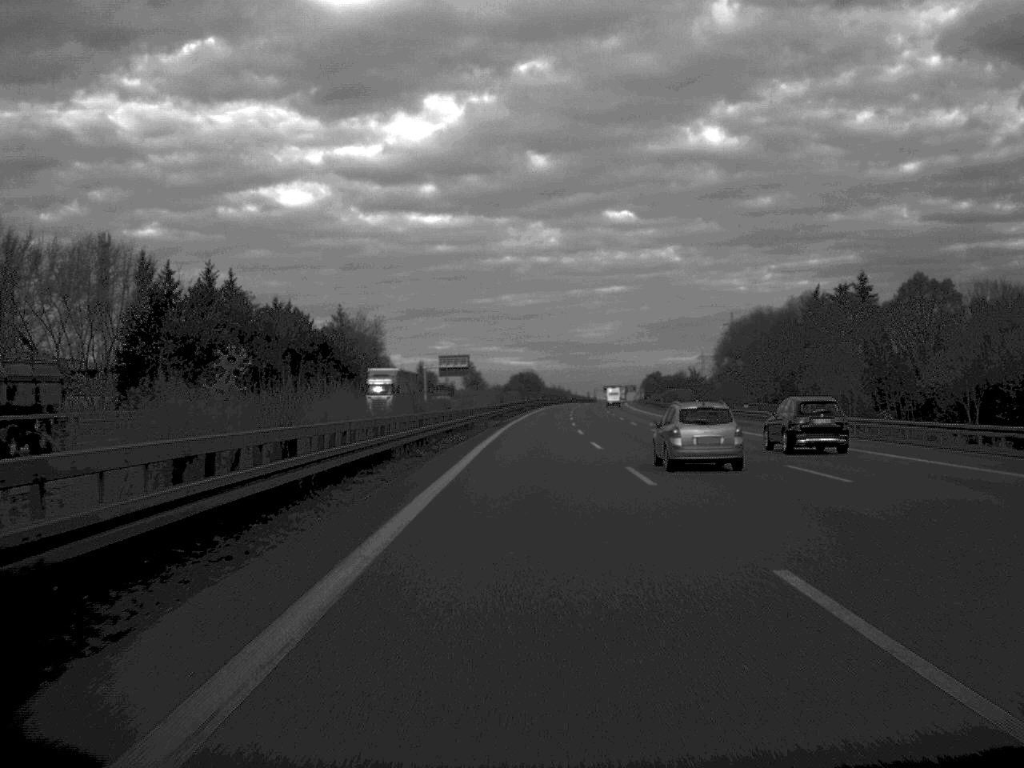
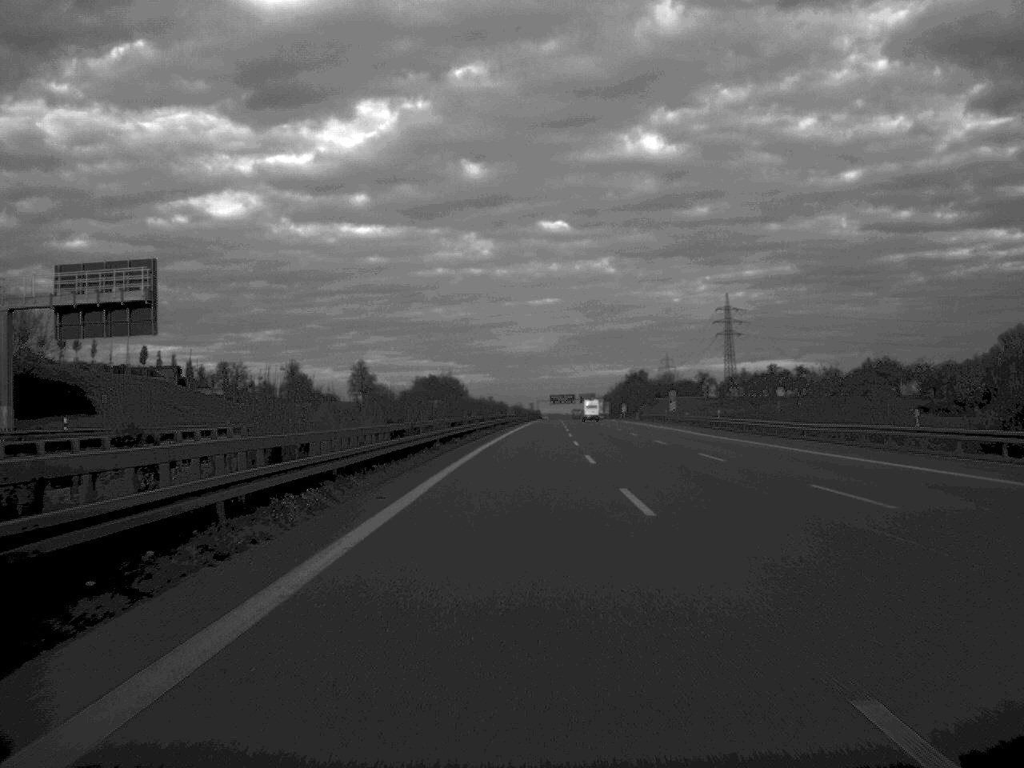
(+4.6, +166.1) m; +3°
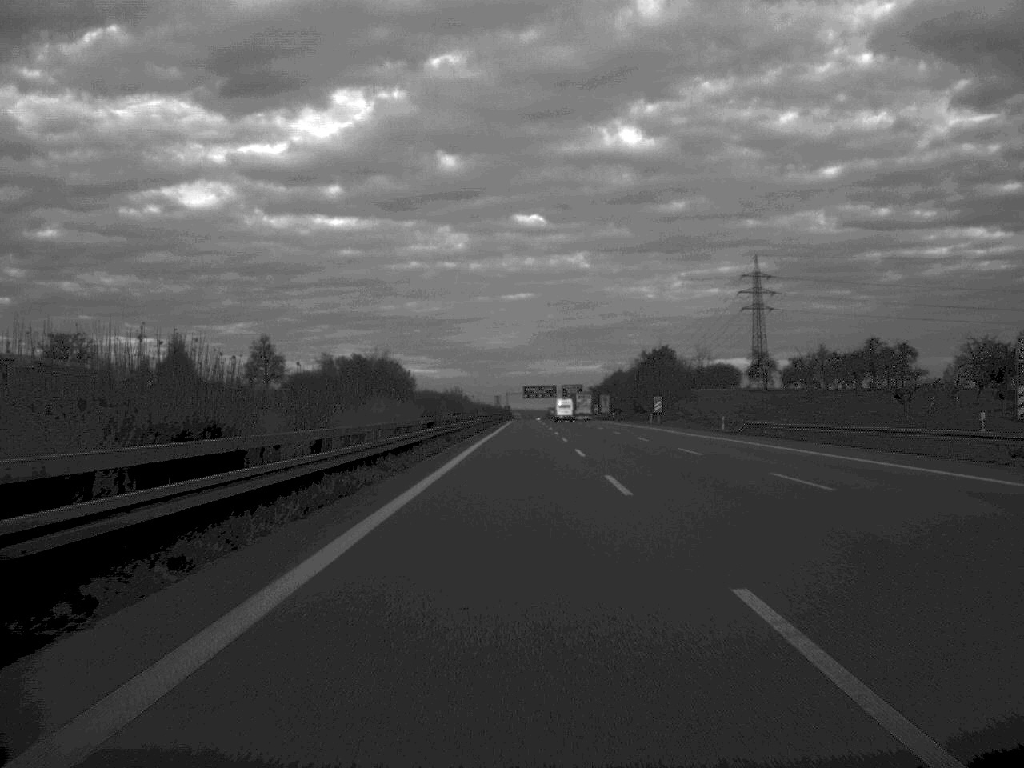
(+1.4, +102.8) m; +1°
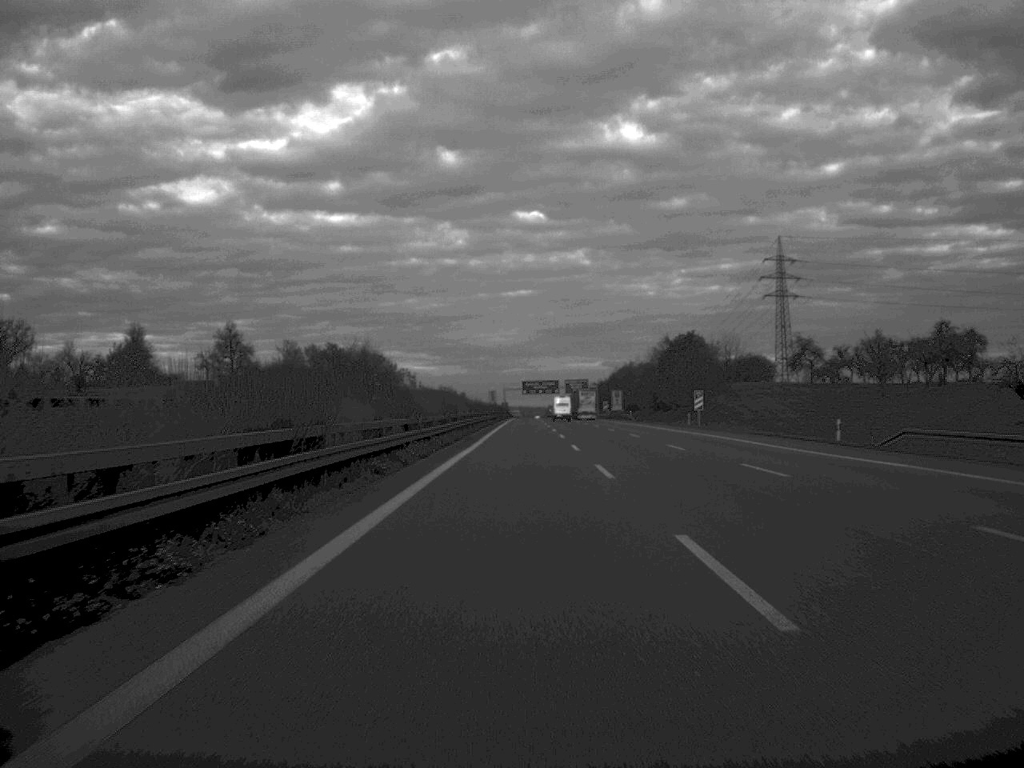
(0.0, +31.8) m; 0°
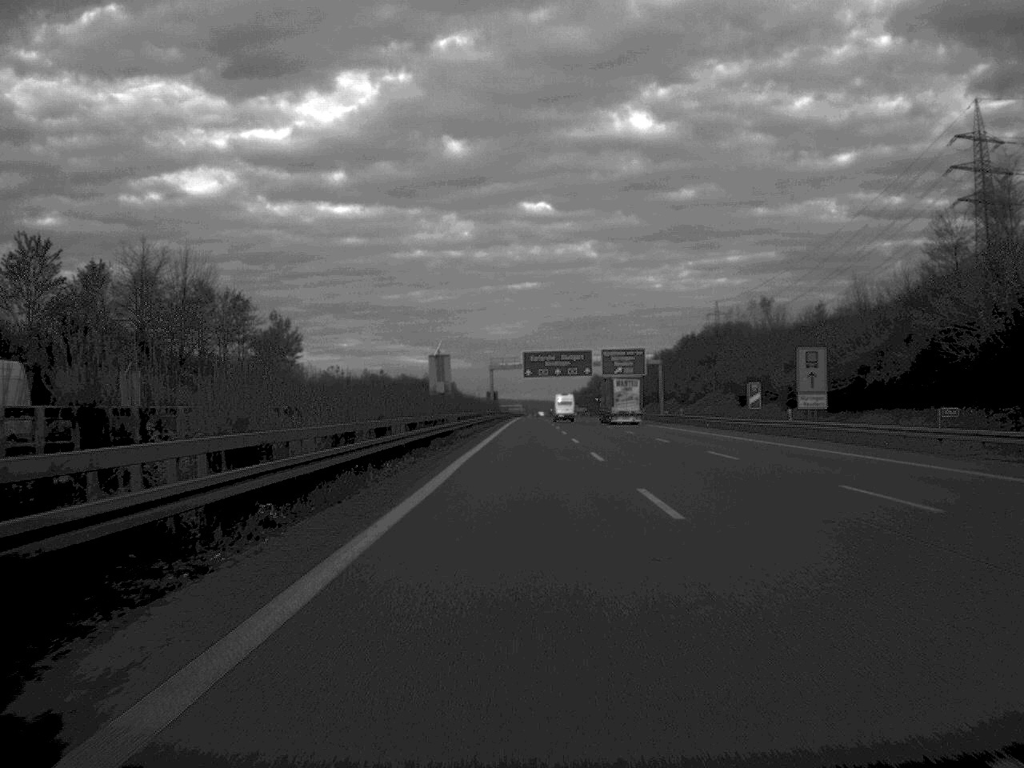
(-0.3, +134.7) m; 0°
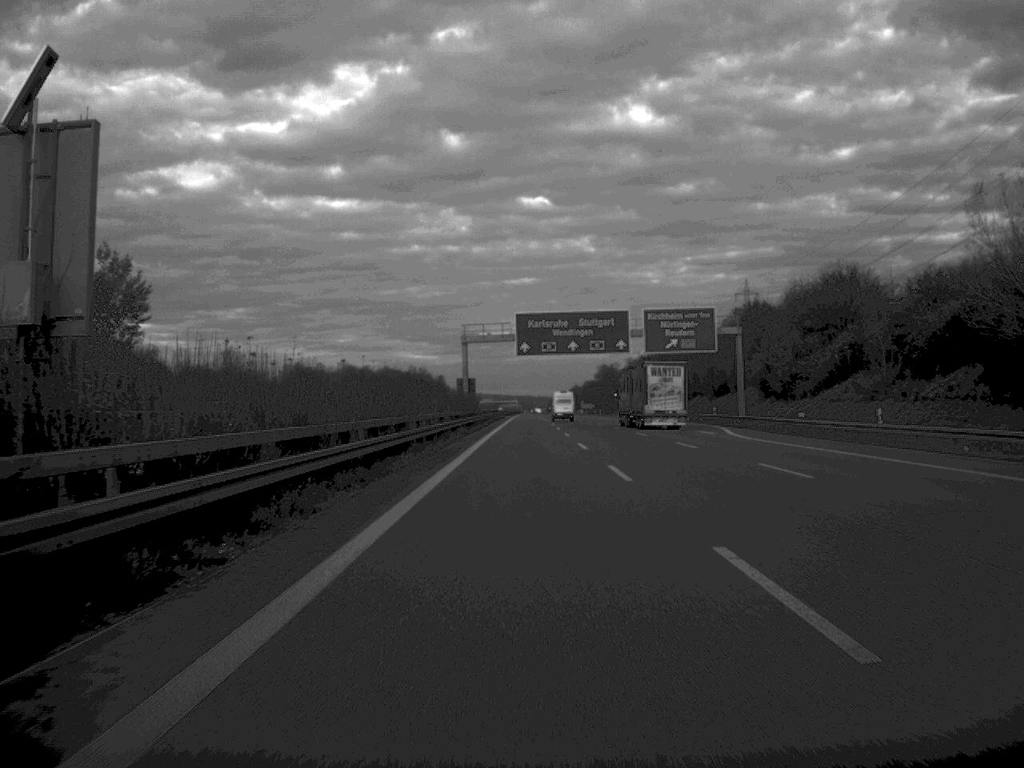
(+0.1, +63.5) m; 0°
